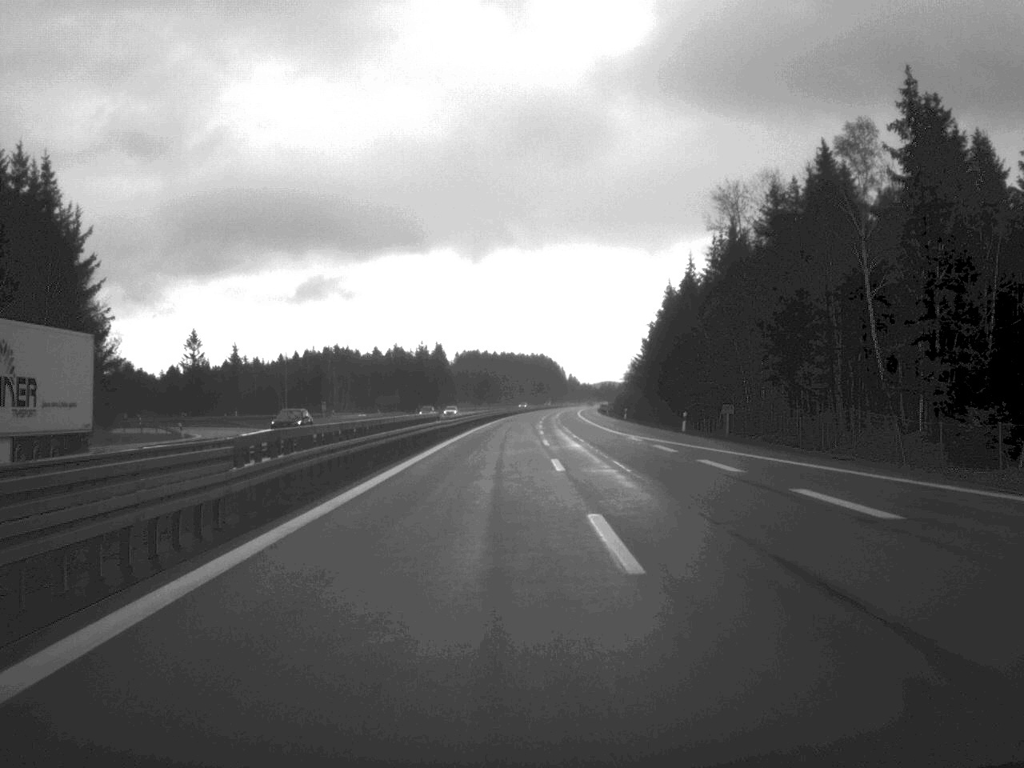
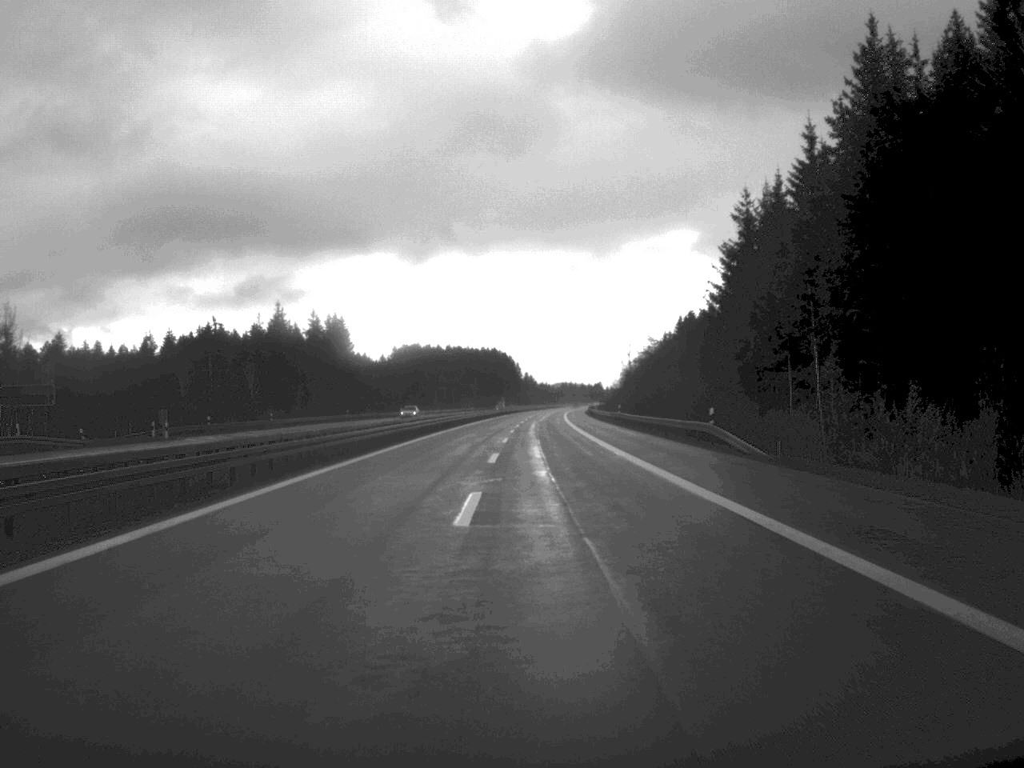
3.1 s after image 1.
(+2.1, +119.3) m; +2°
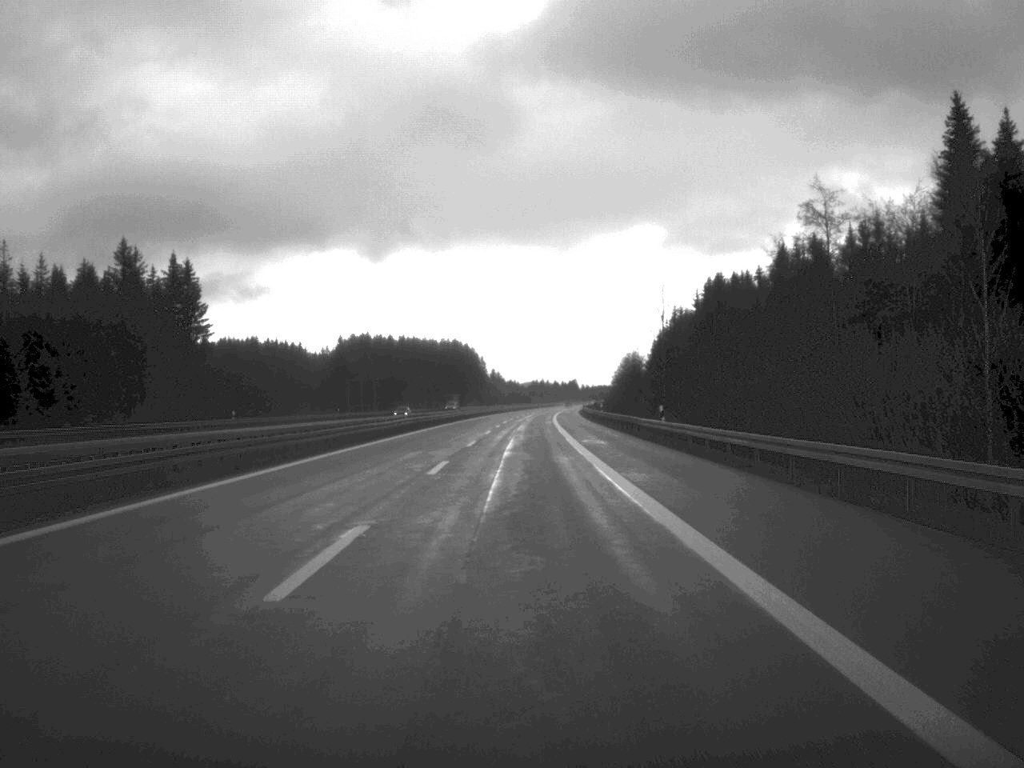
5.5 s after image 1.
(+1.3, +94.8) m; +1°
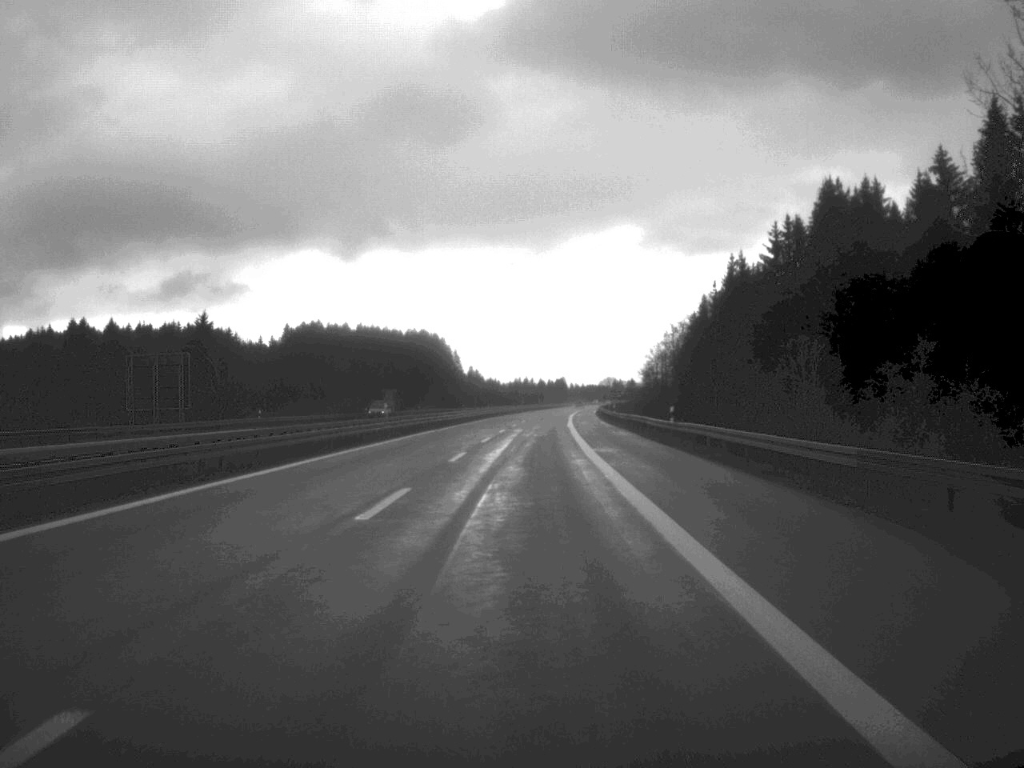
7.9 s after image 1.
(+0.5, +96.8) m; +1°
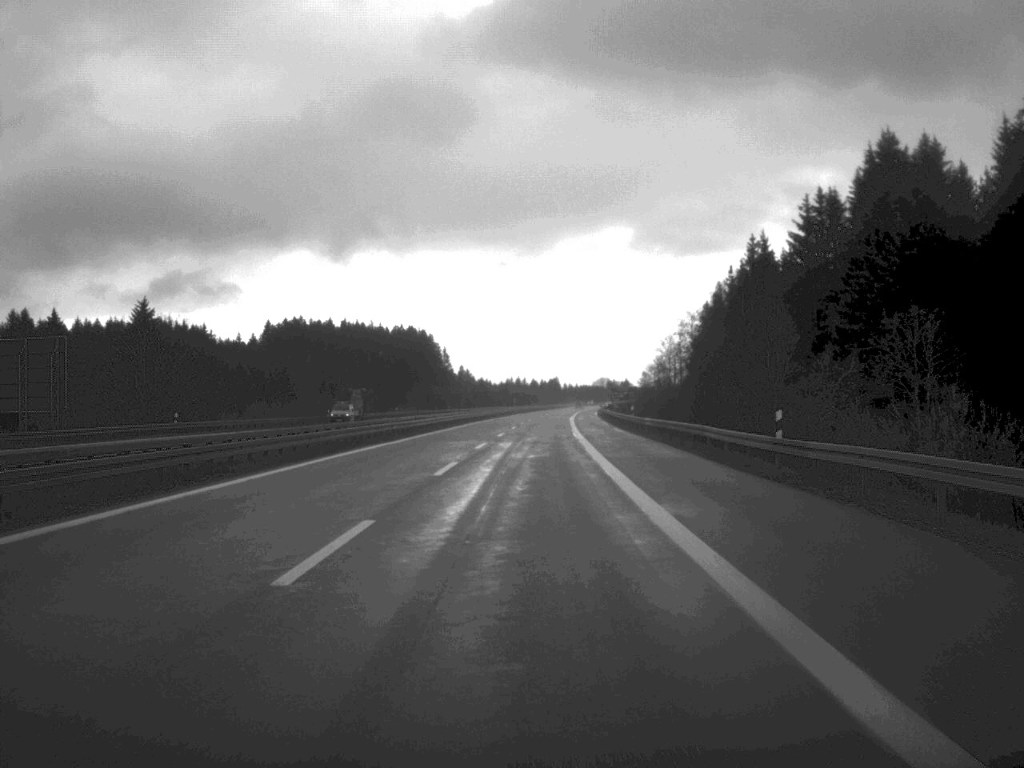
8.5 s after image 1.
(+0.1, +22.8) m; 0°
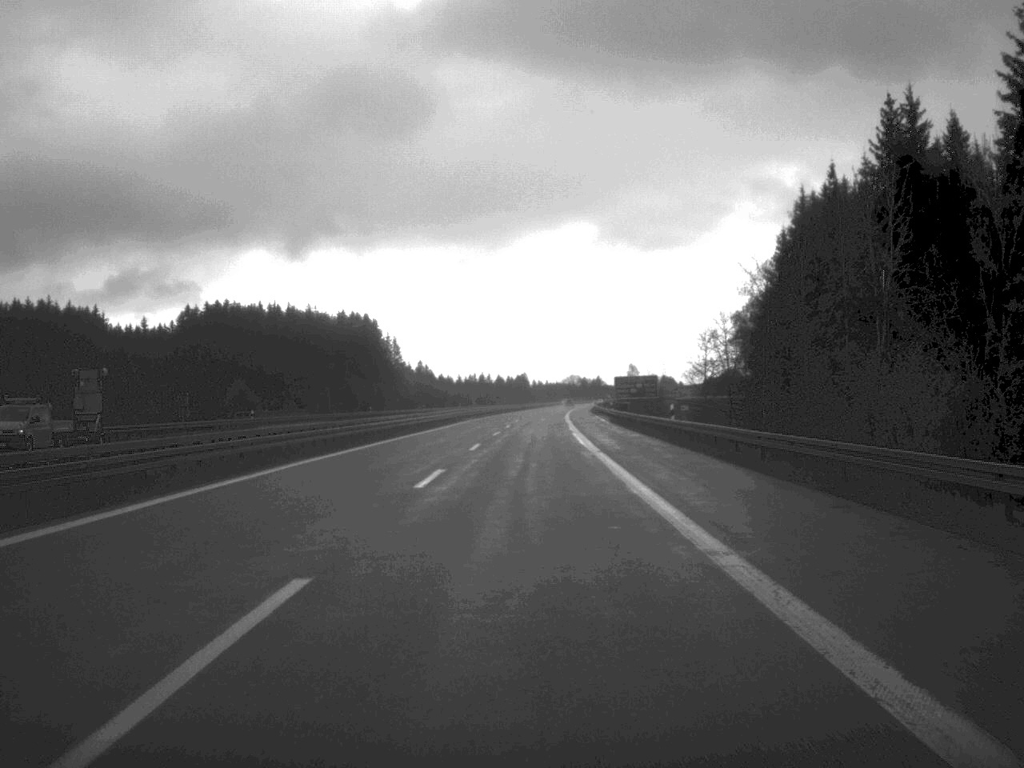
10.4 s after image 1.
(+0.9, +73.8) m; +1°
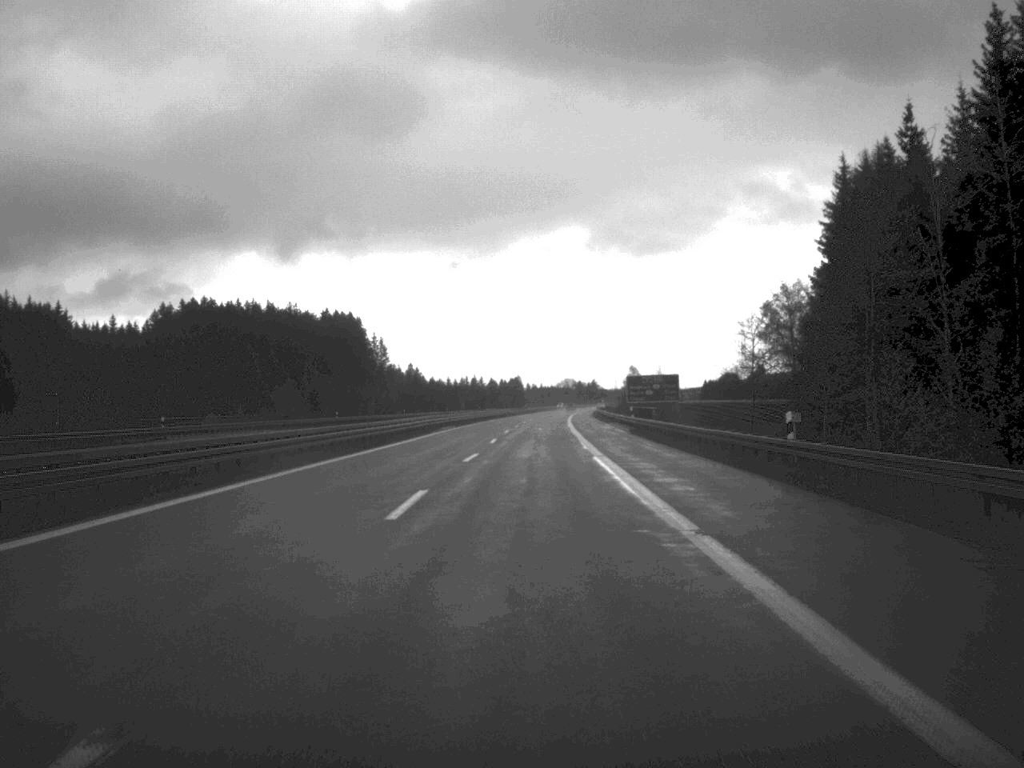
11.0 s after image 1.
(0.0, +22.8) m; 0°
